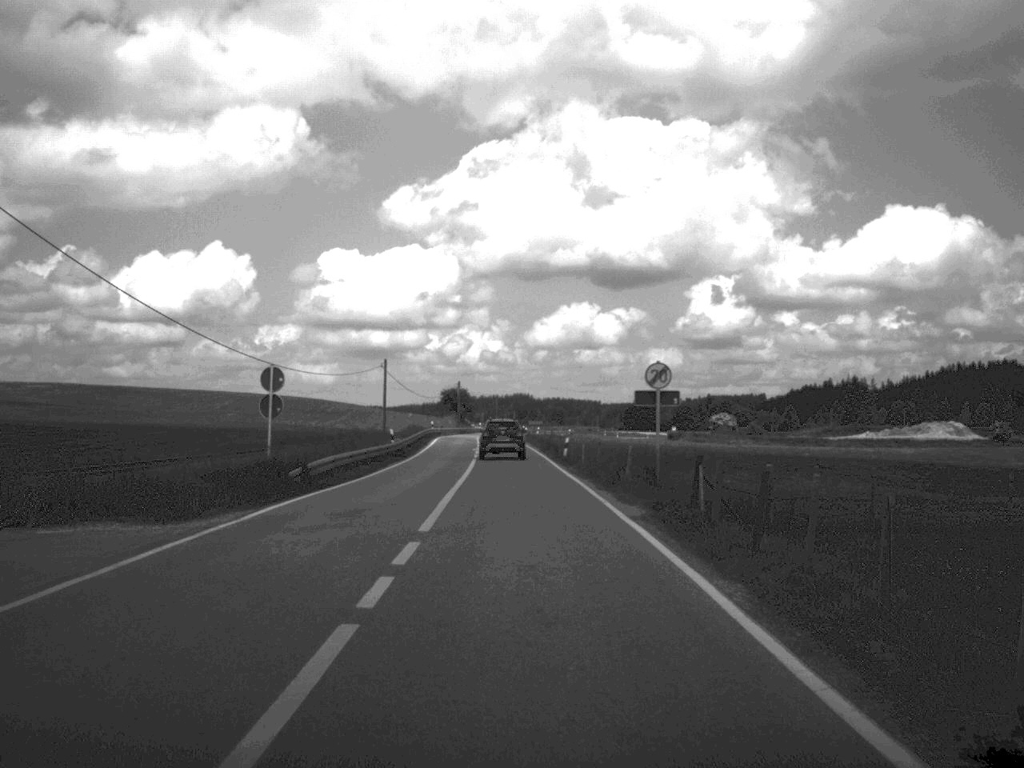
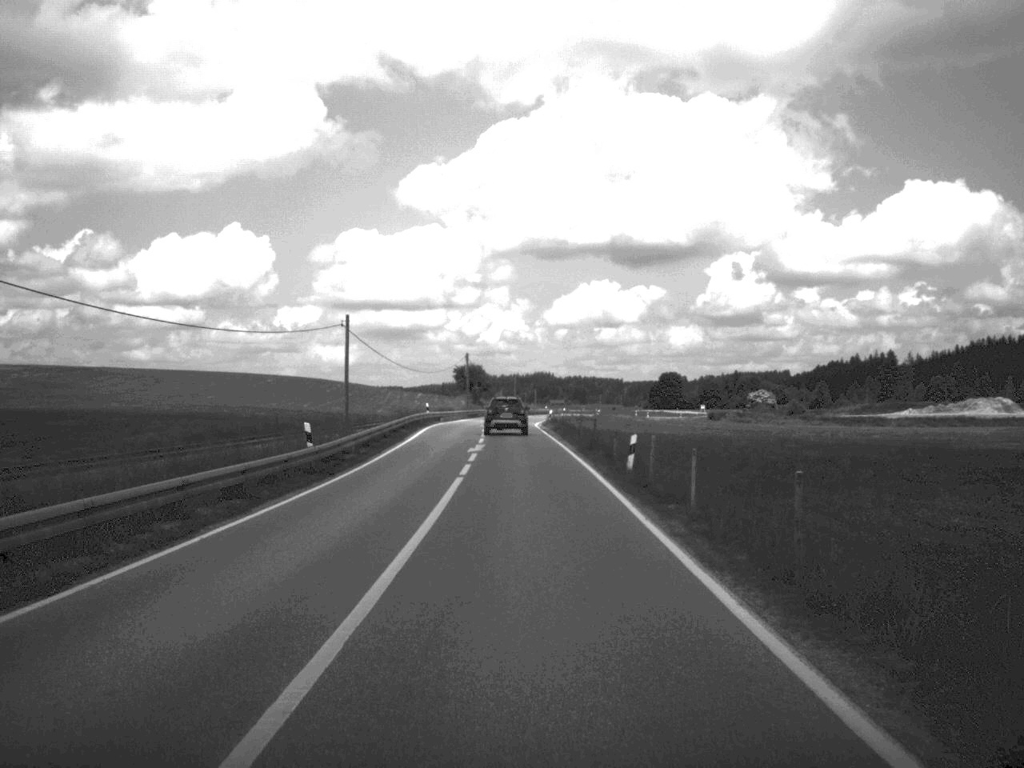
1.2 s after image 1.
(-0.2, +24.6) m; -1°
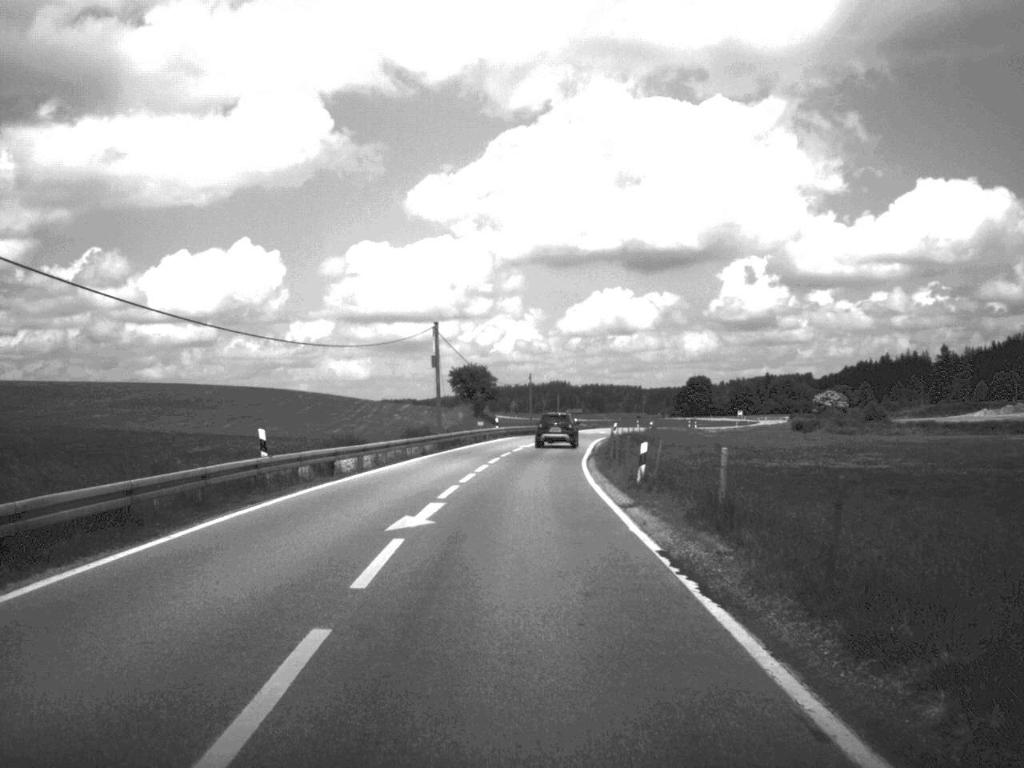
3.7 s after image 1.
(-0.6, +52.6) m; -1°
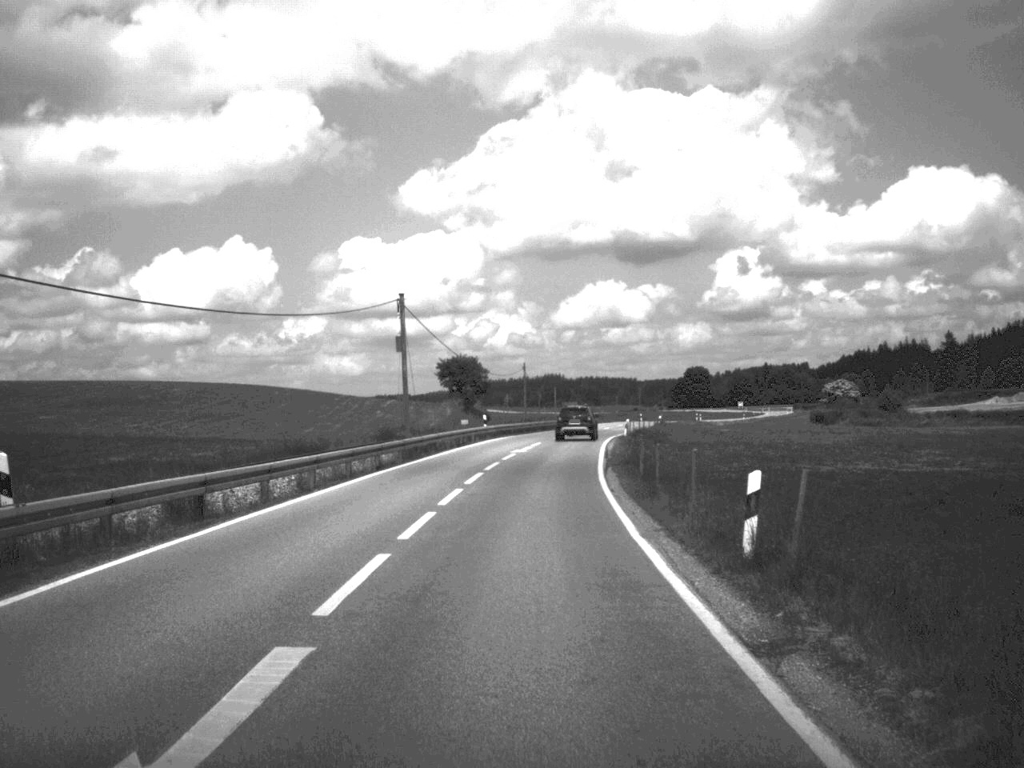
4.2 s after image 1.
(0.0, +12.6) m; 0°
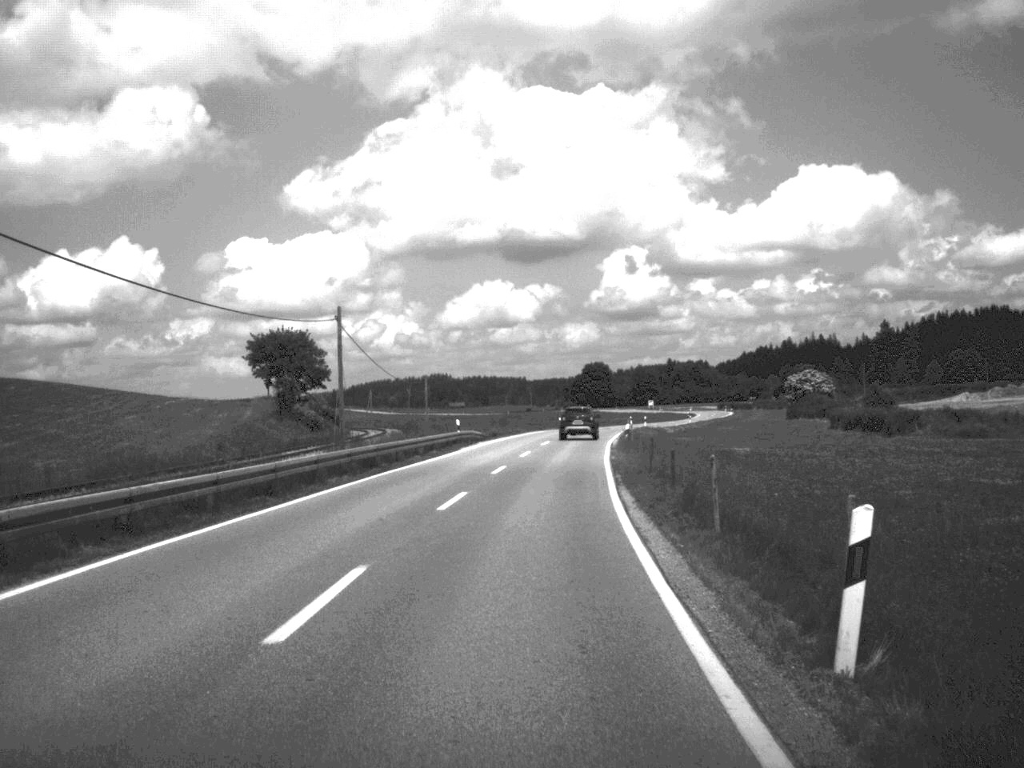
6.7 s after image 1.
(+2.2, +54.7) m; +5°
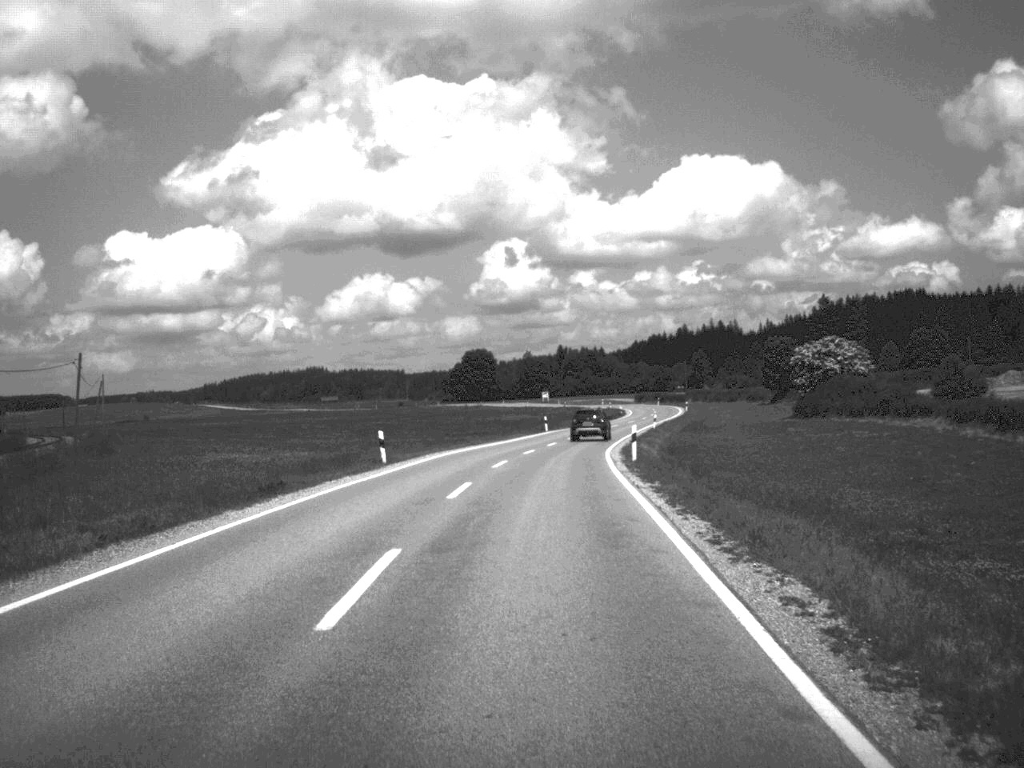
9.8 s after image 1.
(+3.2, +69.2) m; +5°
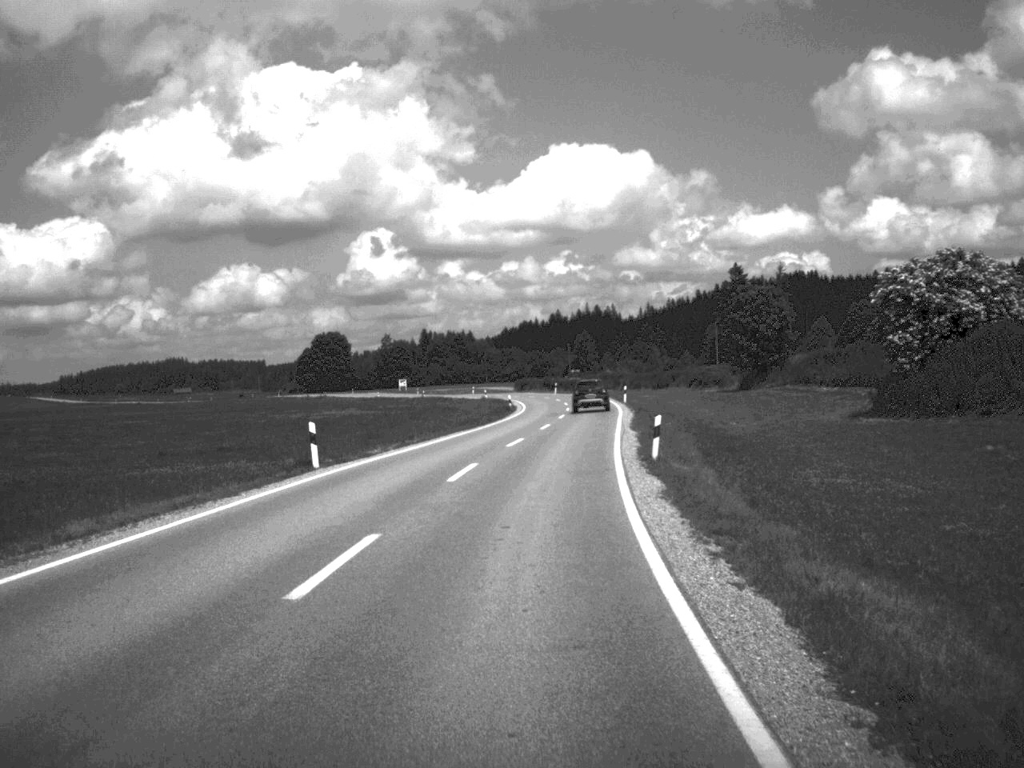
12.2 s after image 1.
(+2.8, +57.0) m; +6°
